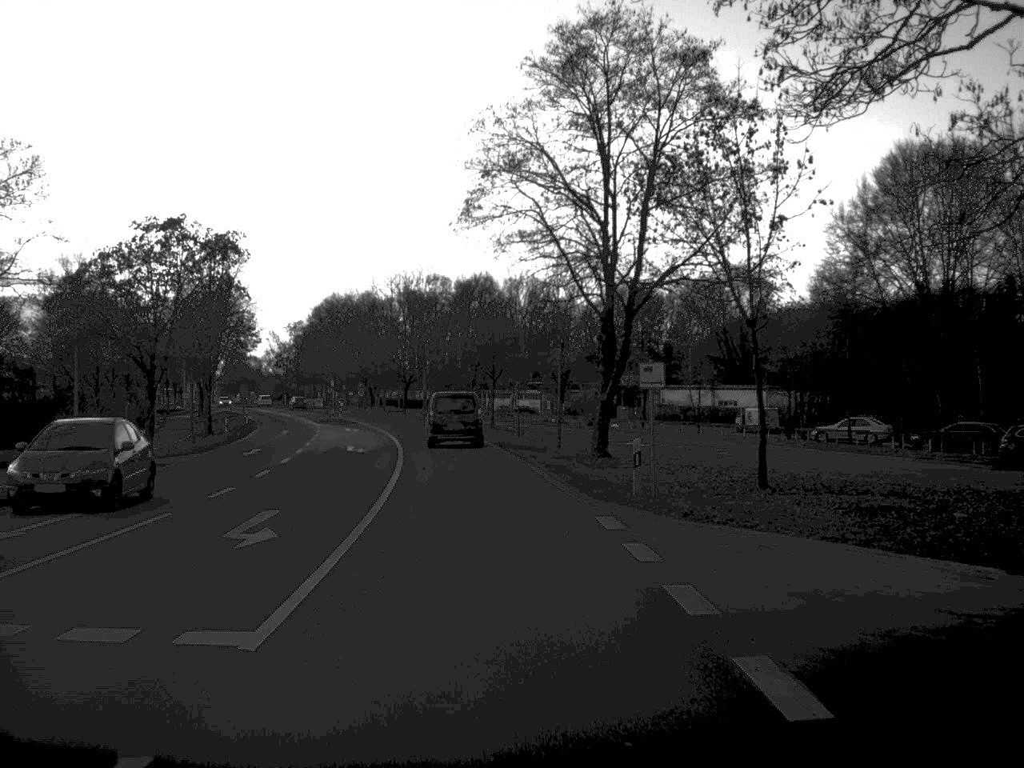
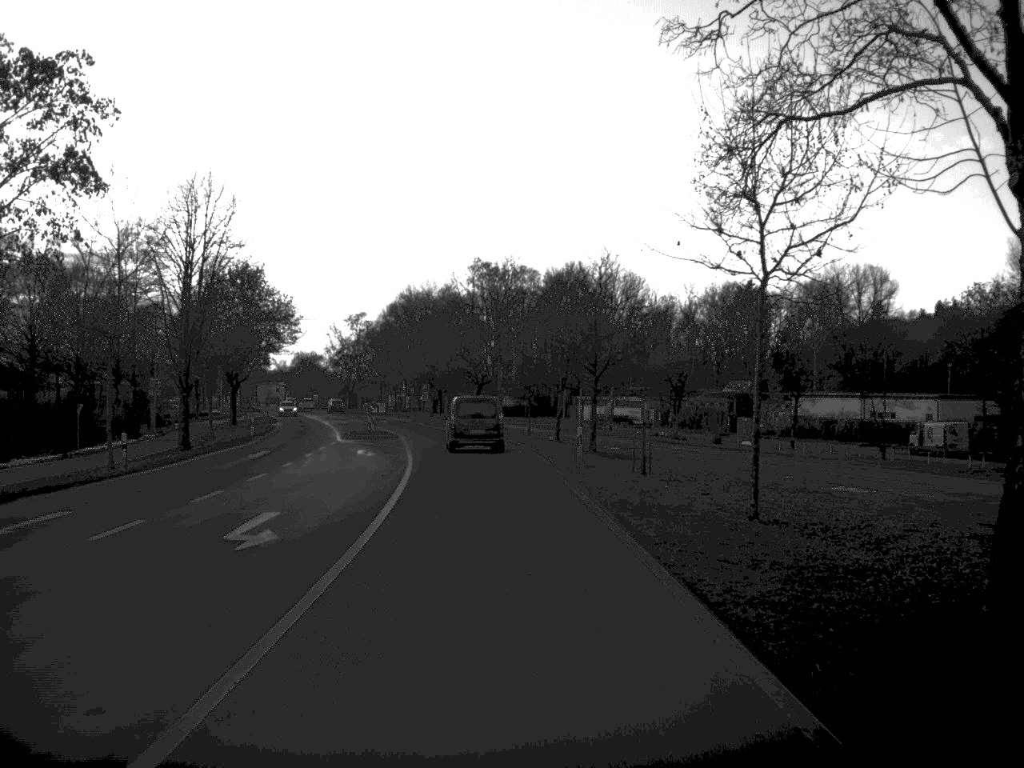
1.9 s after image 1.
(-0.9, +25.3) m; -4°
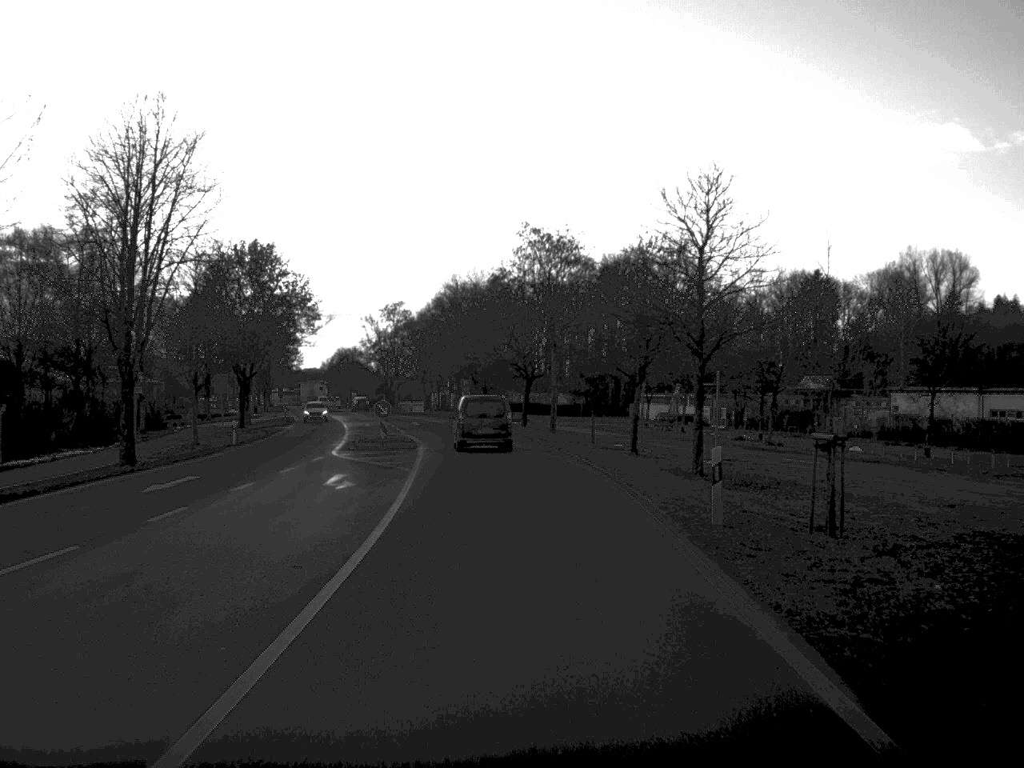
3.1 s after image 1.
(-0.3, +15.6) m; -2°
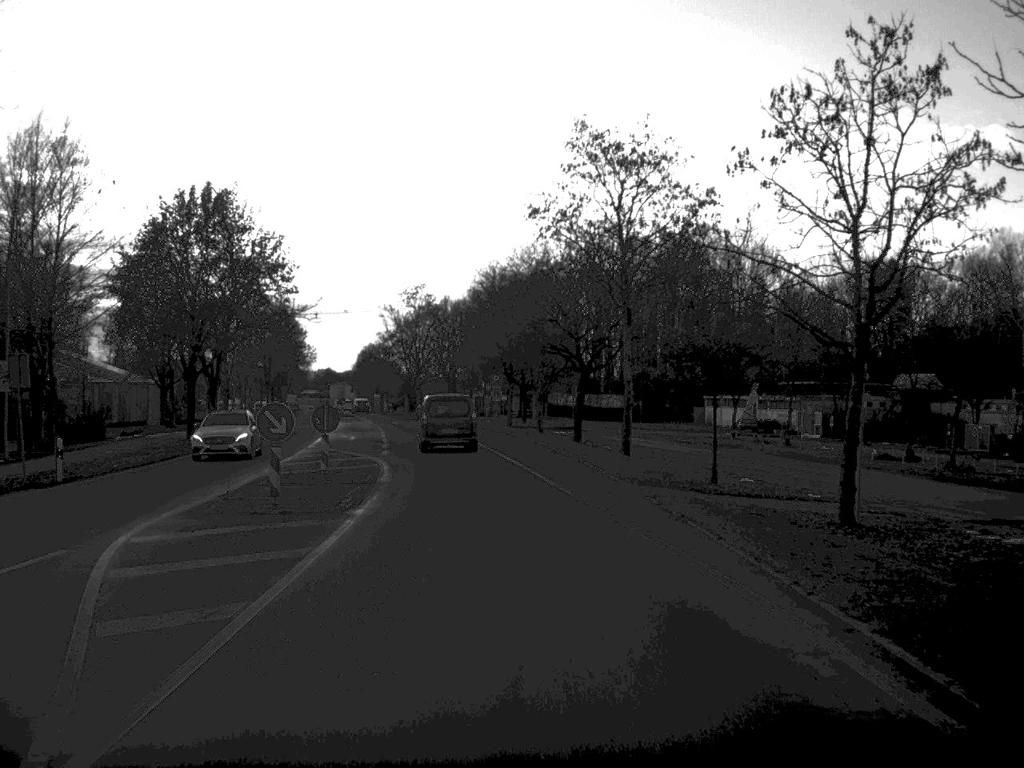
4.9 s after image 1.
(-0.4, +24.2) m; -2°
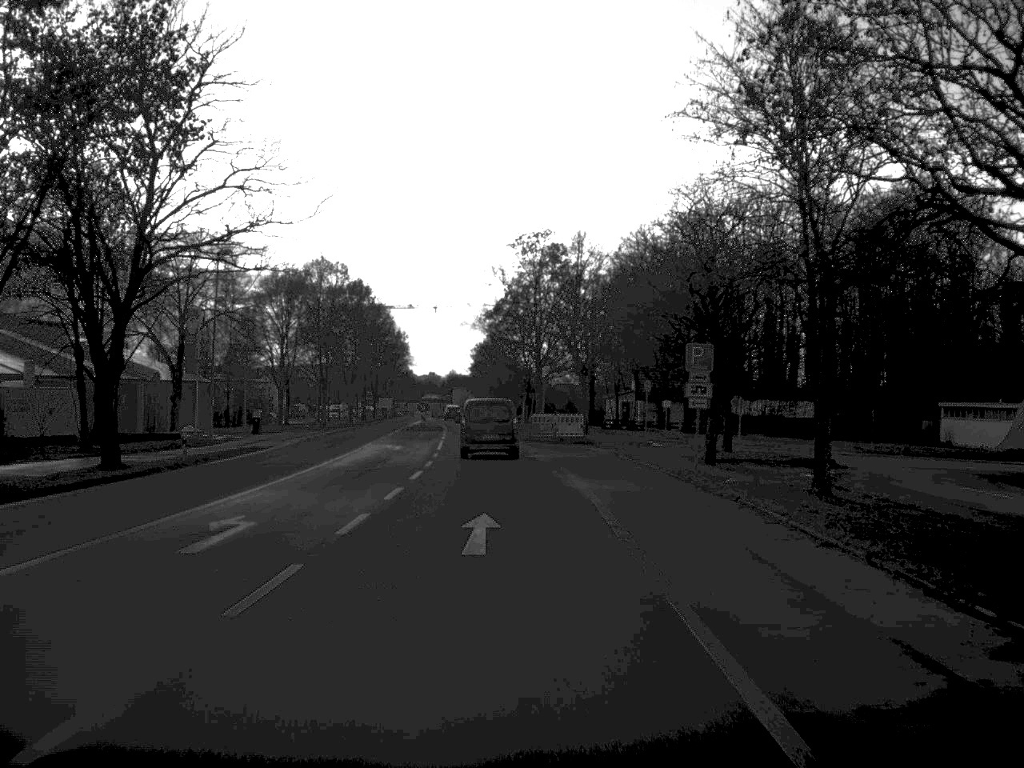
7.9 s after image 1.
(-2.2, +40.7) m; -6°
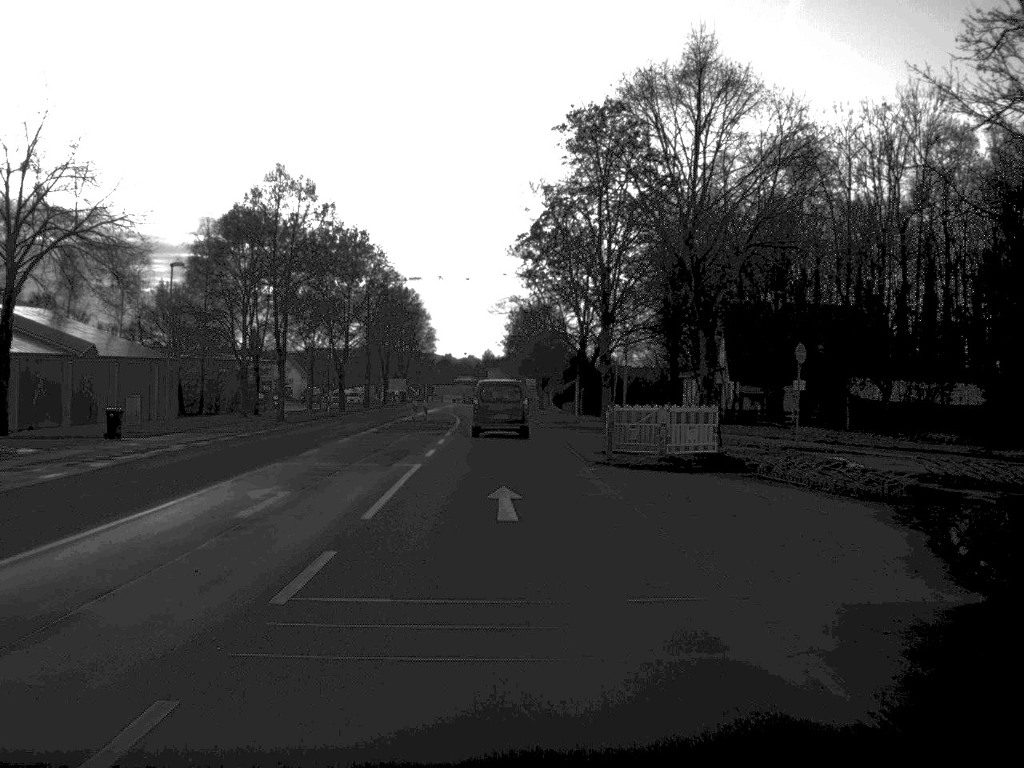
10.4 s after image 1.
(-0.6, +29.9) m; -2°
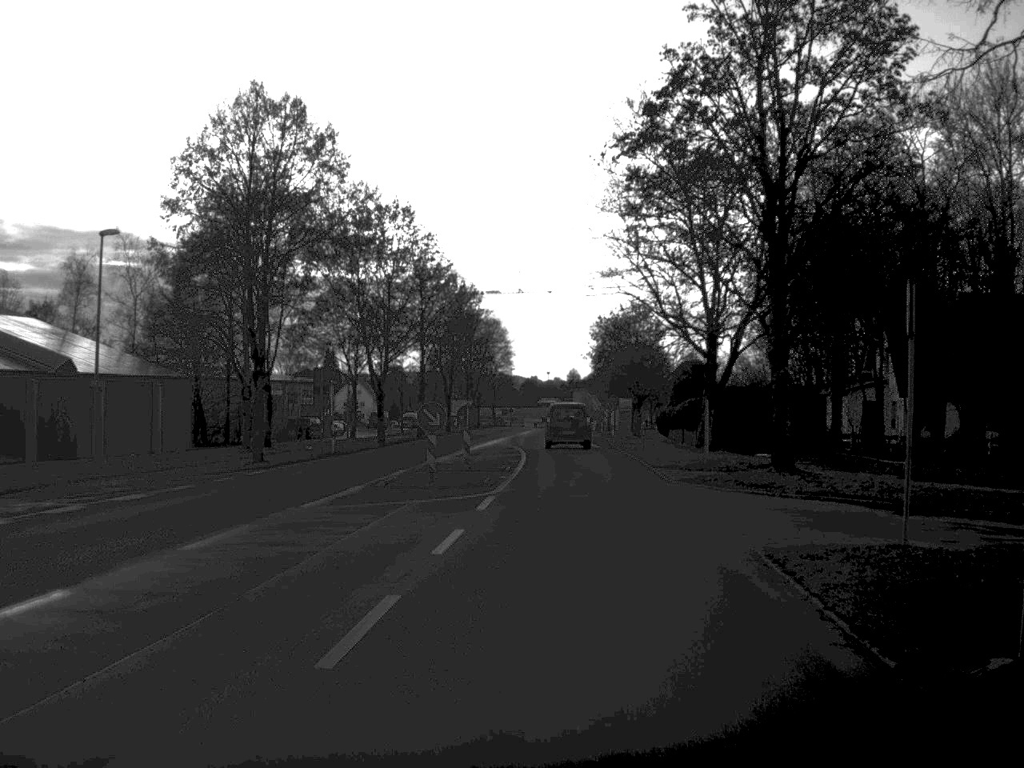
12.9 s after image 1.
(-0.4, +21.0) m; -4°
